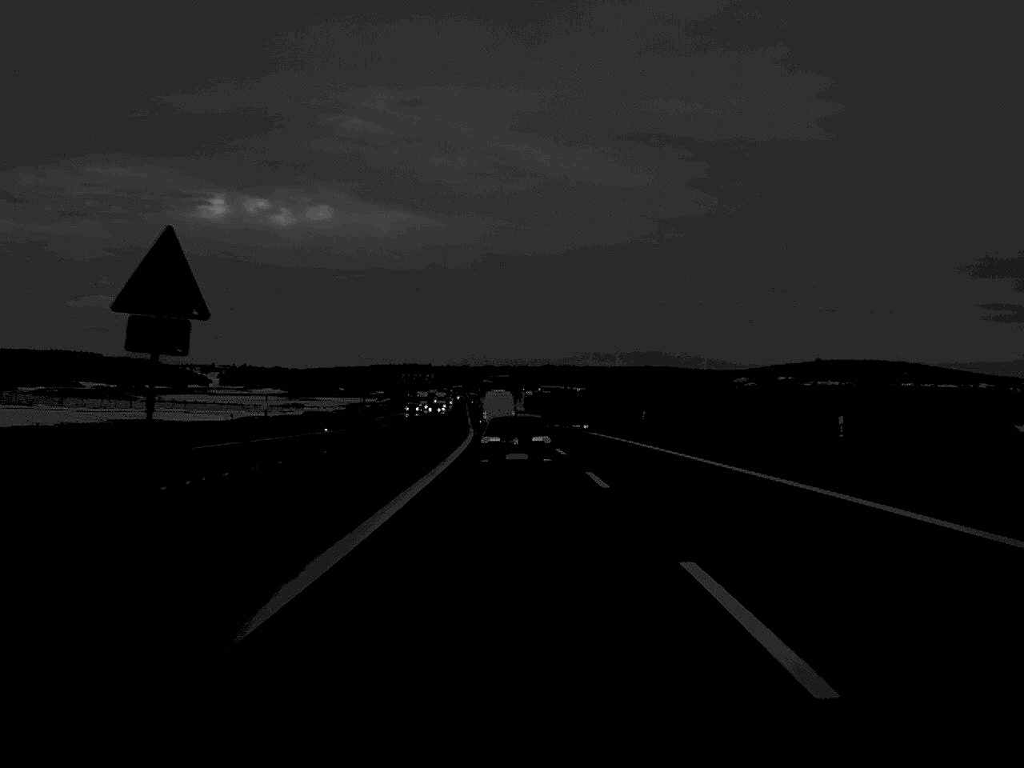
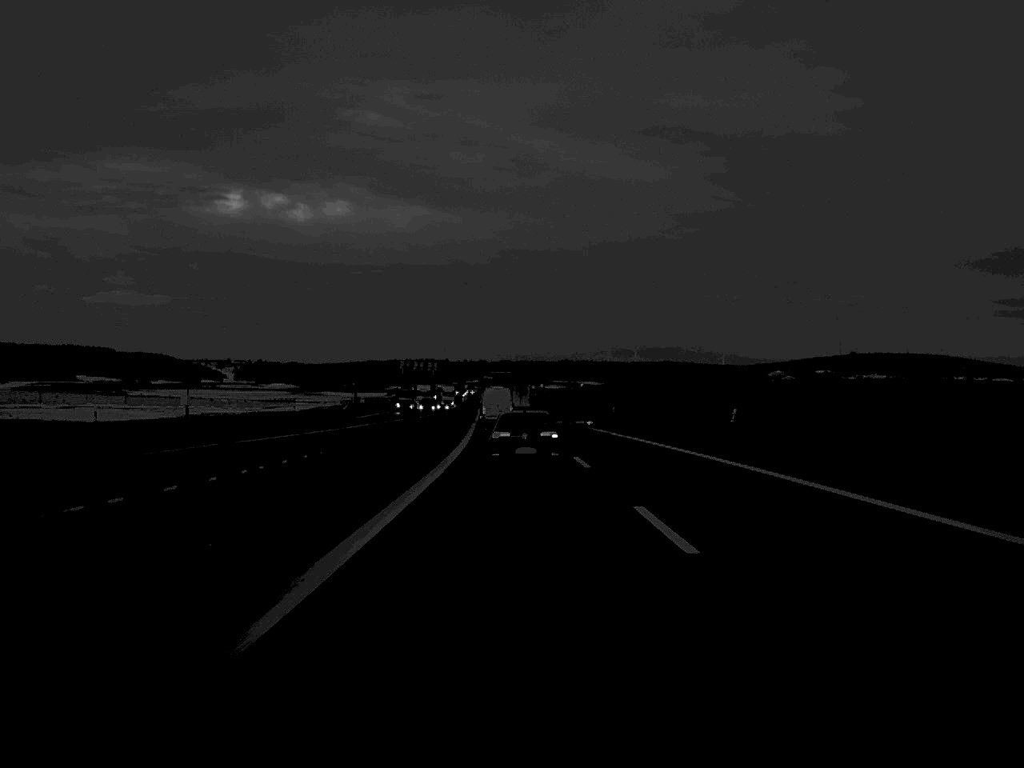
(-0.2, +29.2) m; -1°
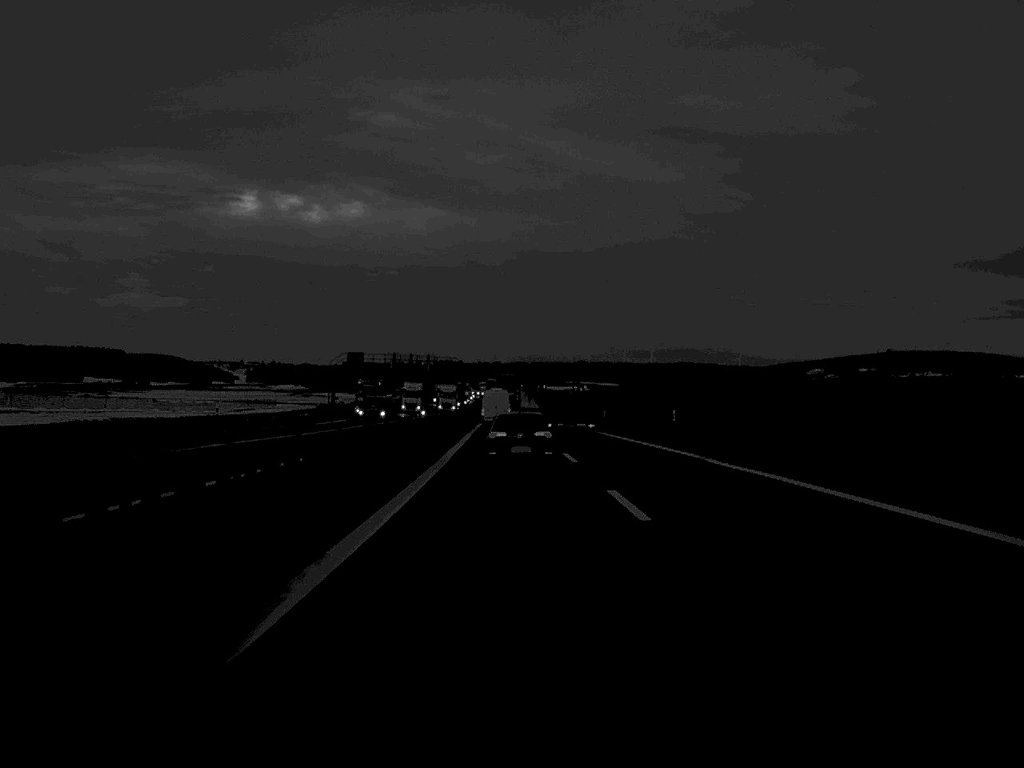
(-0.2, +31.8) m; -1°
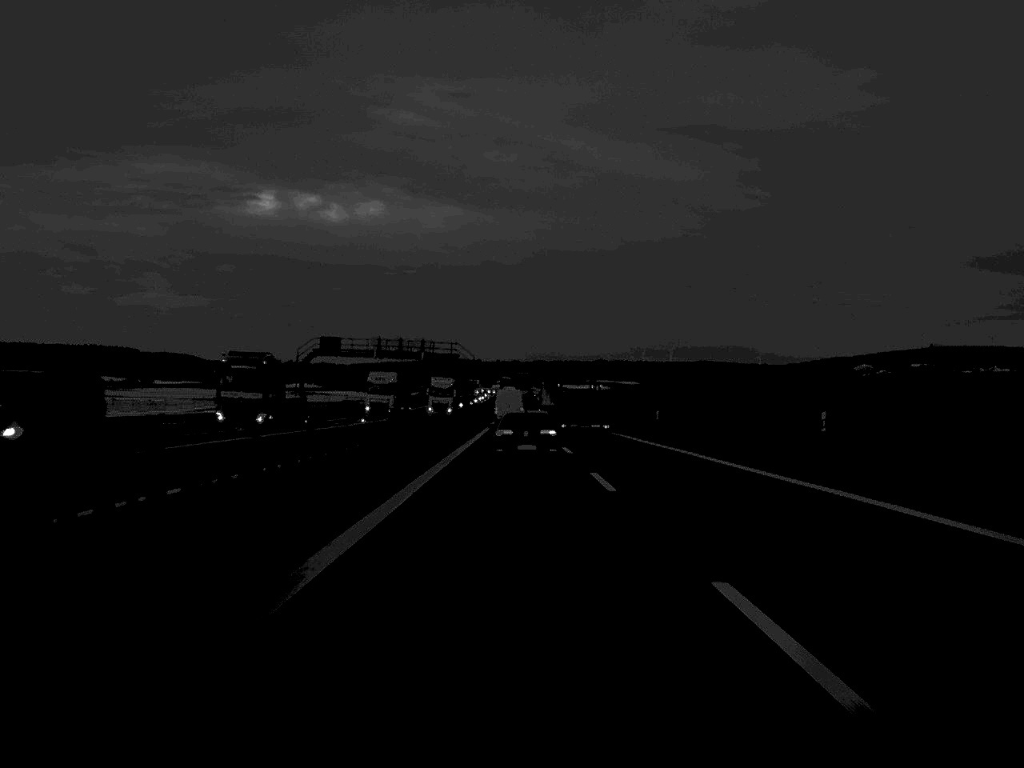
(-0.2, +30.2) m; -1°
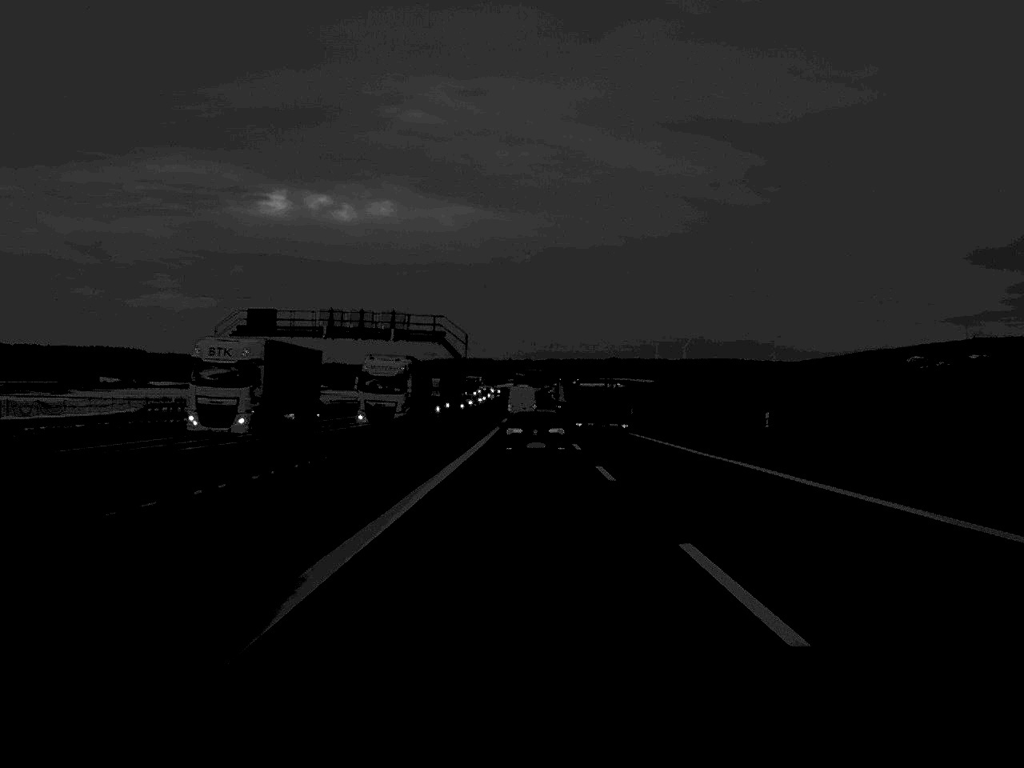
(-0.2, +32.9) m; 0°
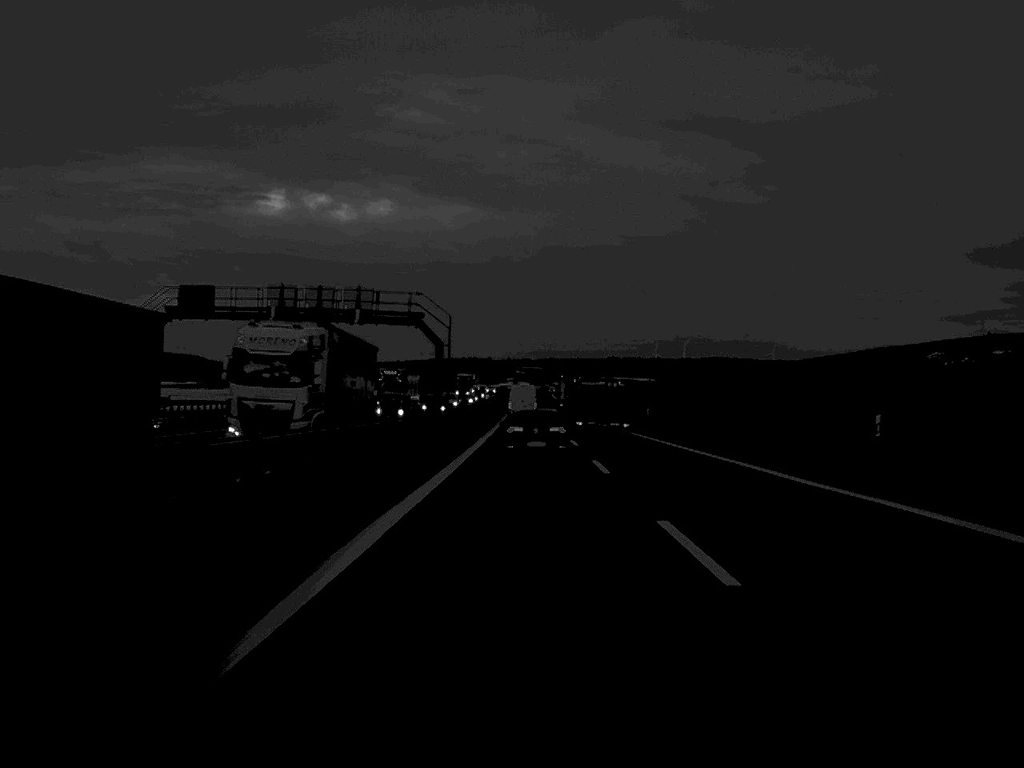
(0.0, +15.2) m; 0°
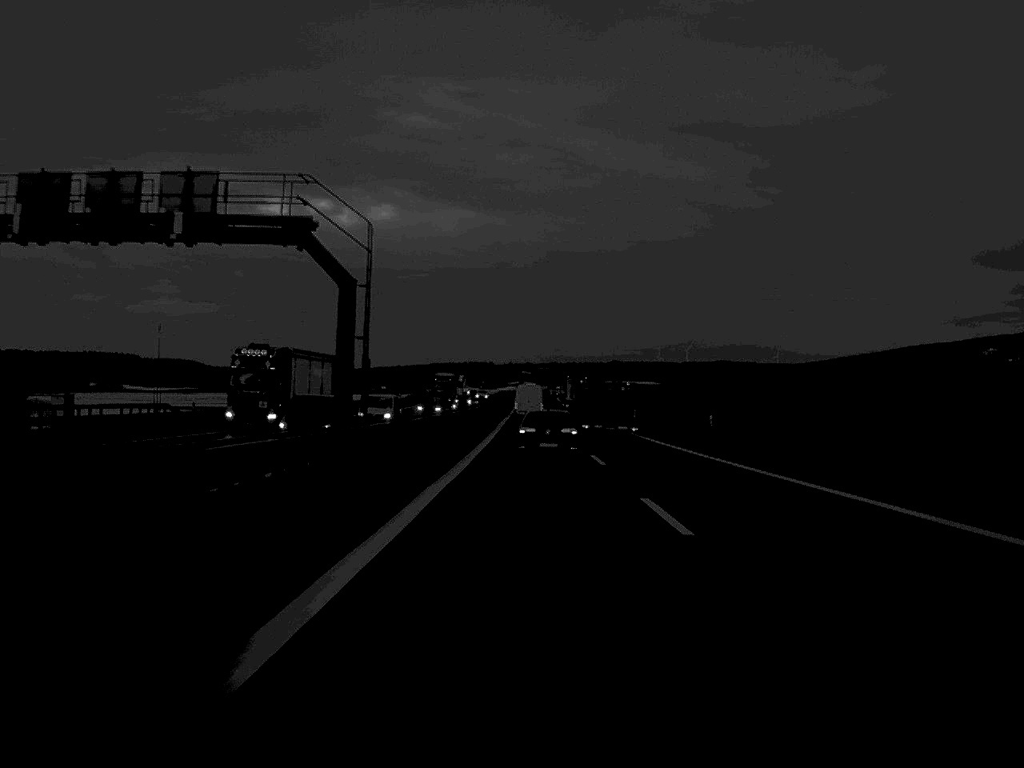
(0.0, +31.3) m; 0°
